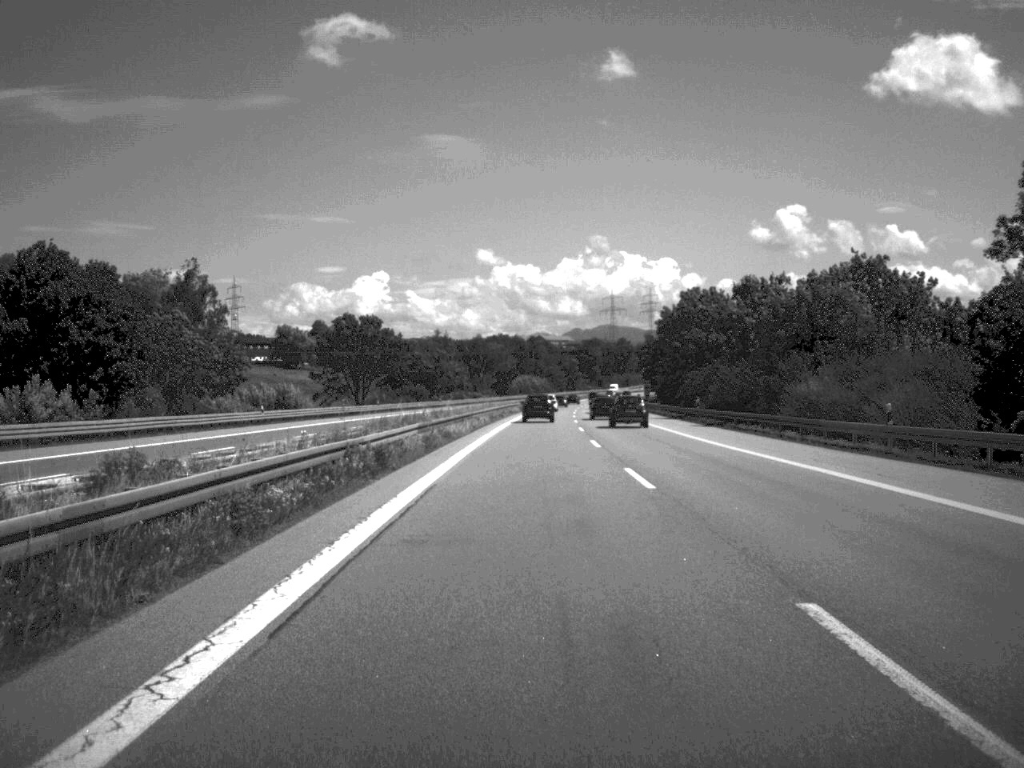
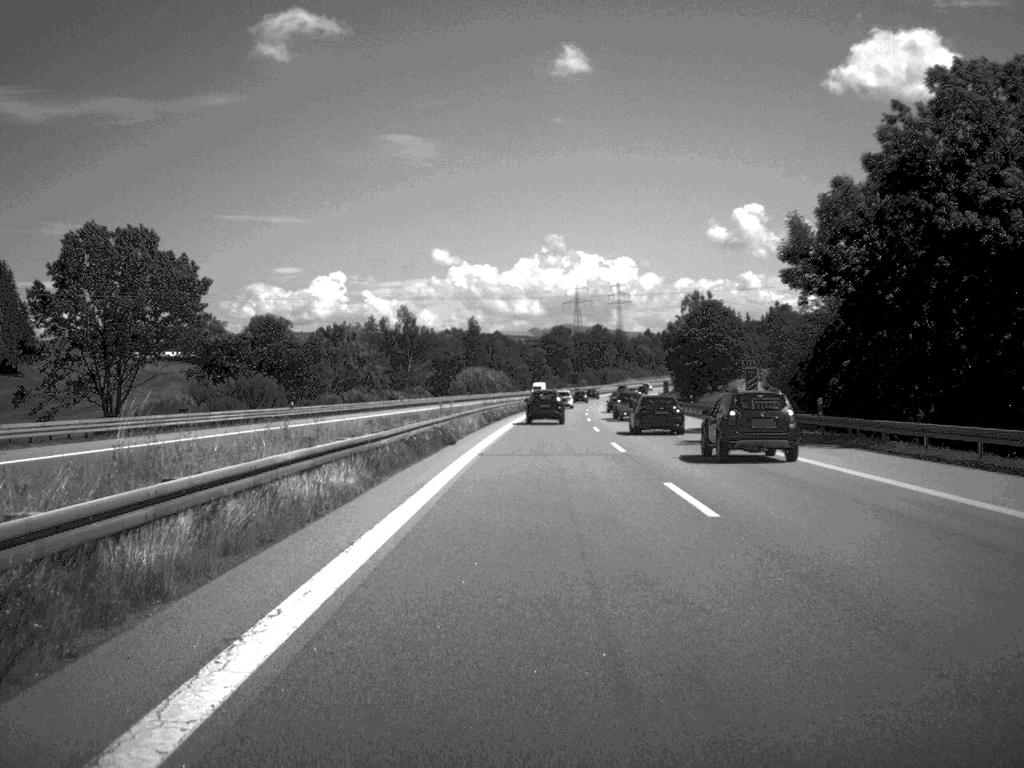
(+1.3, +93.8) m; +2°
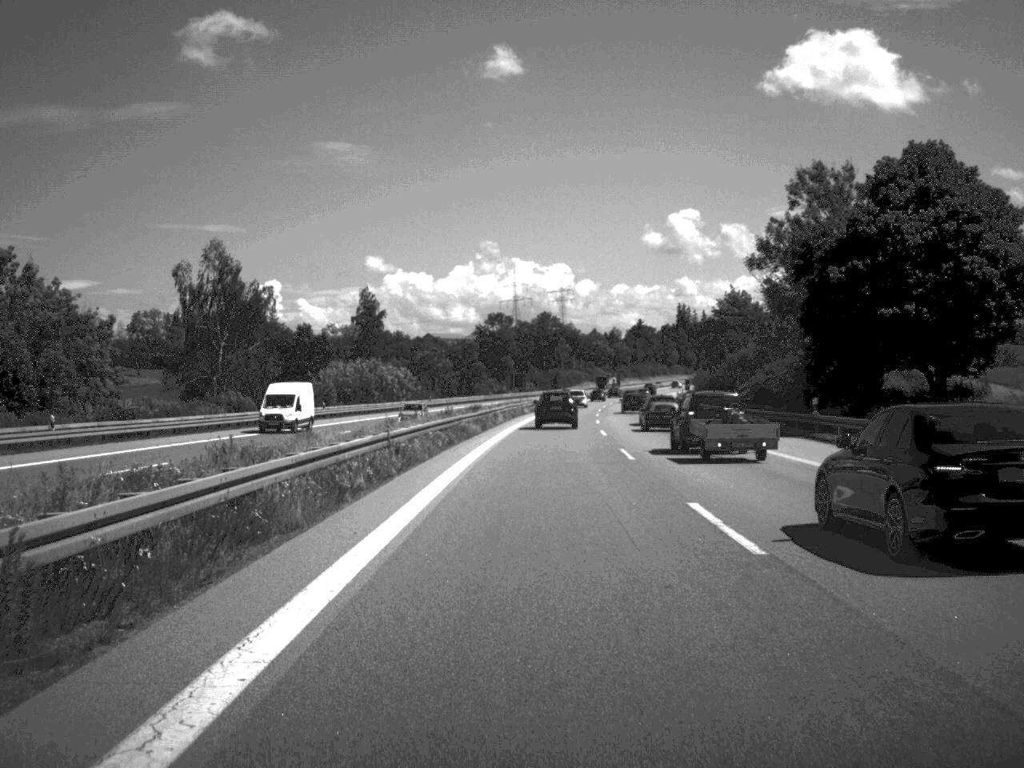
(+2.0, +91.9) m; +3°
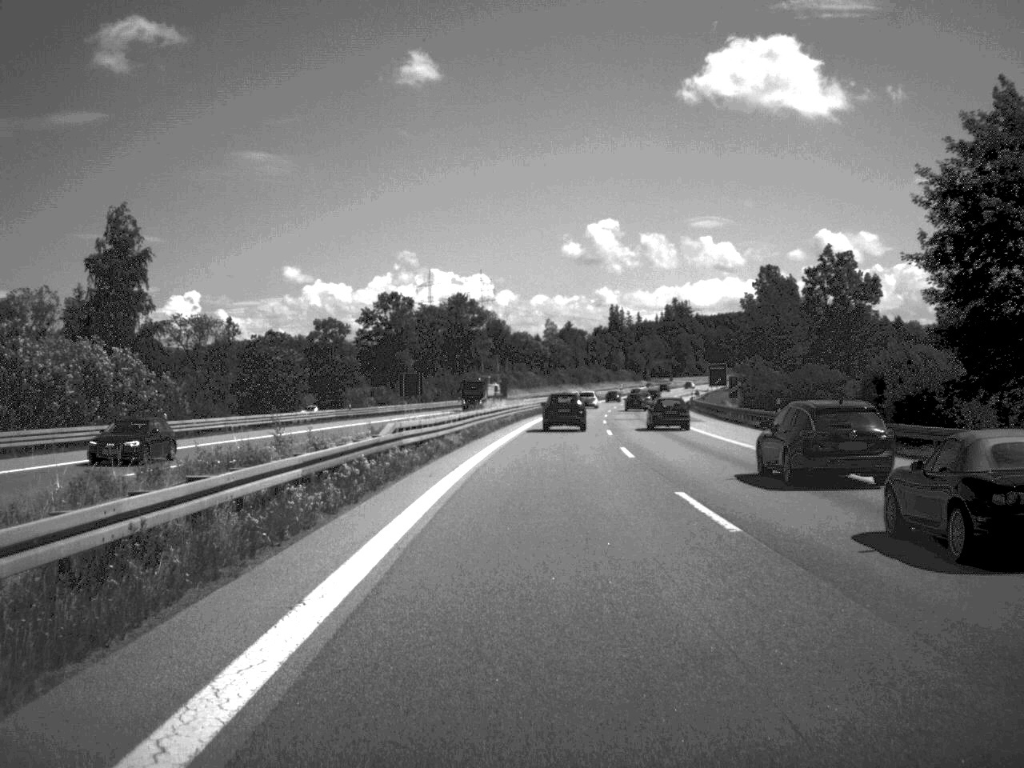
(+2.4, +86.2) m; +3°
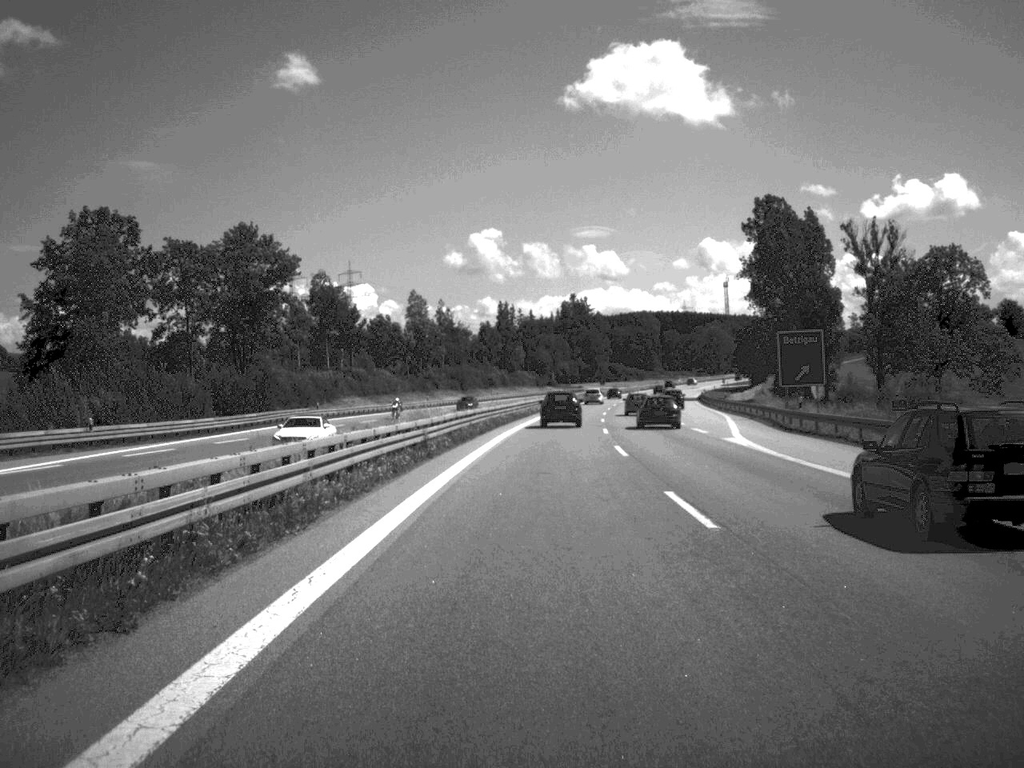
(+4.7, +106.2) m; +5°
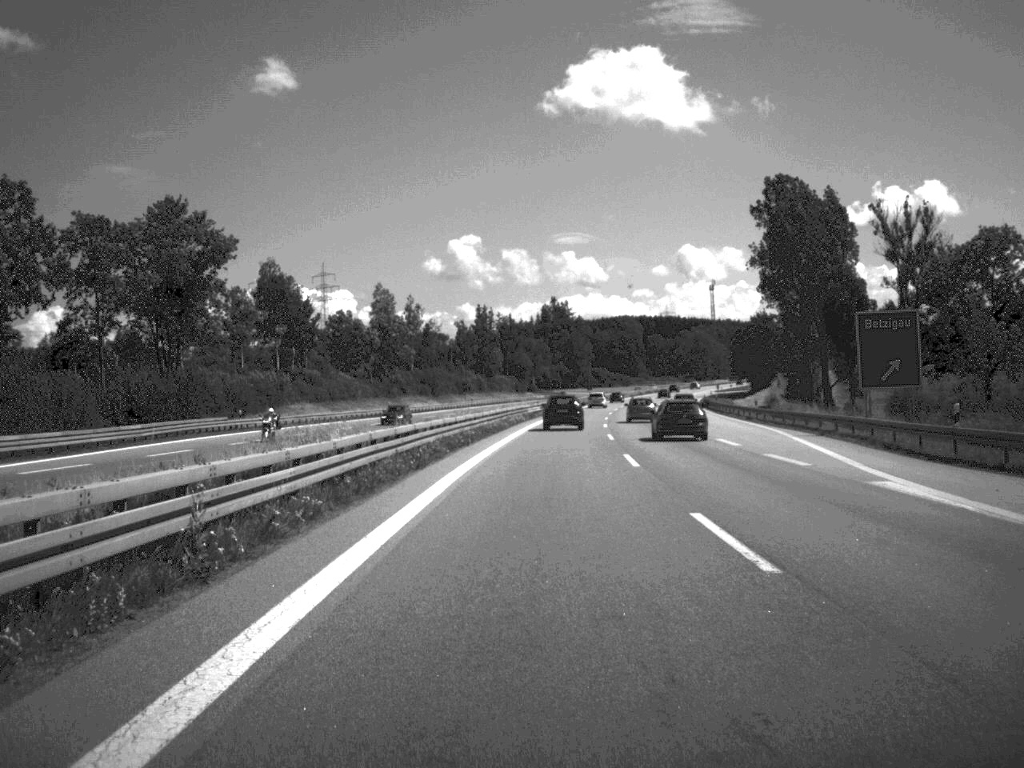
(+0.2, +21.1) m; +1°
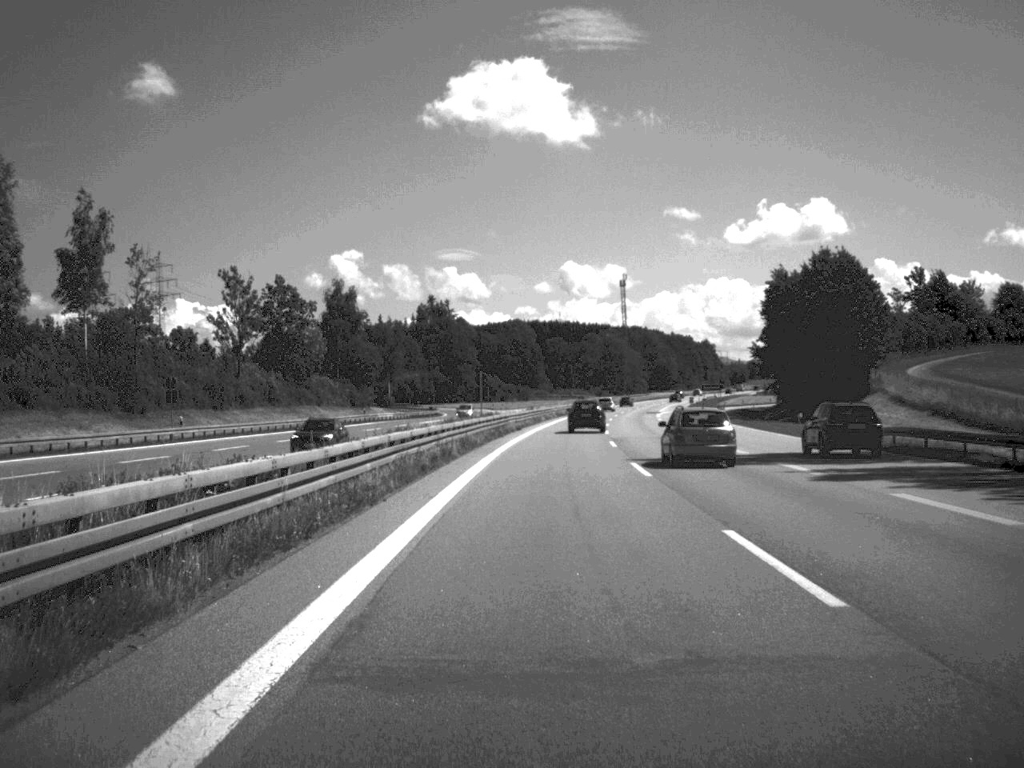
(+4.7, +107.9) m; +5°
